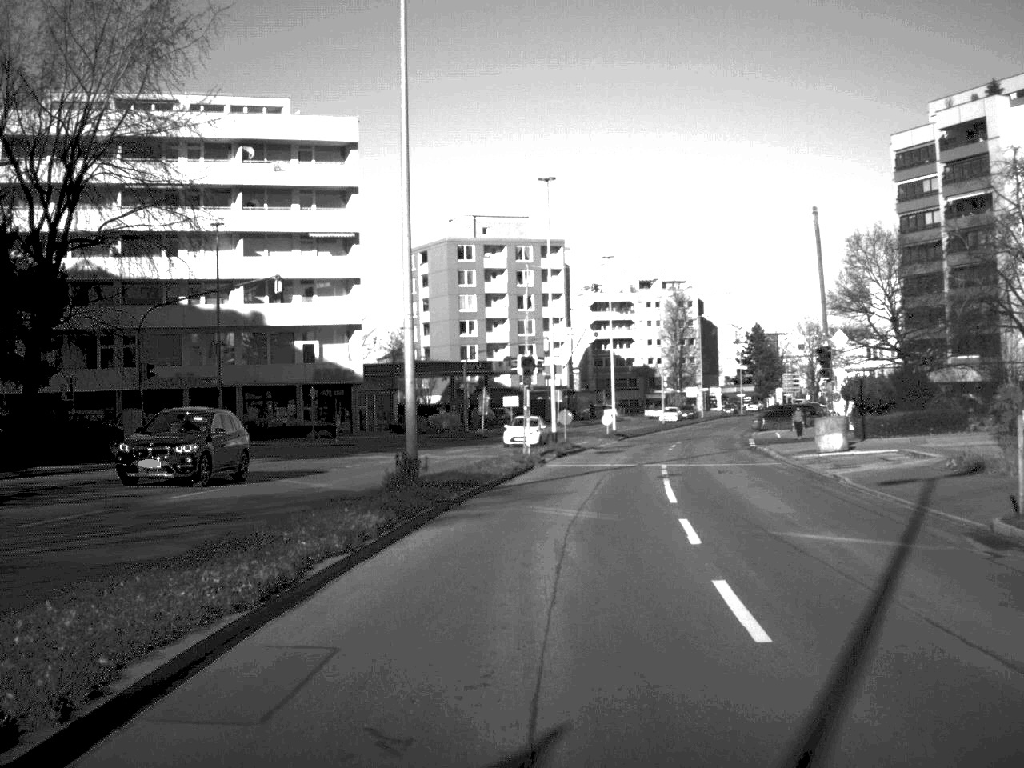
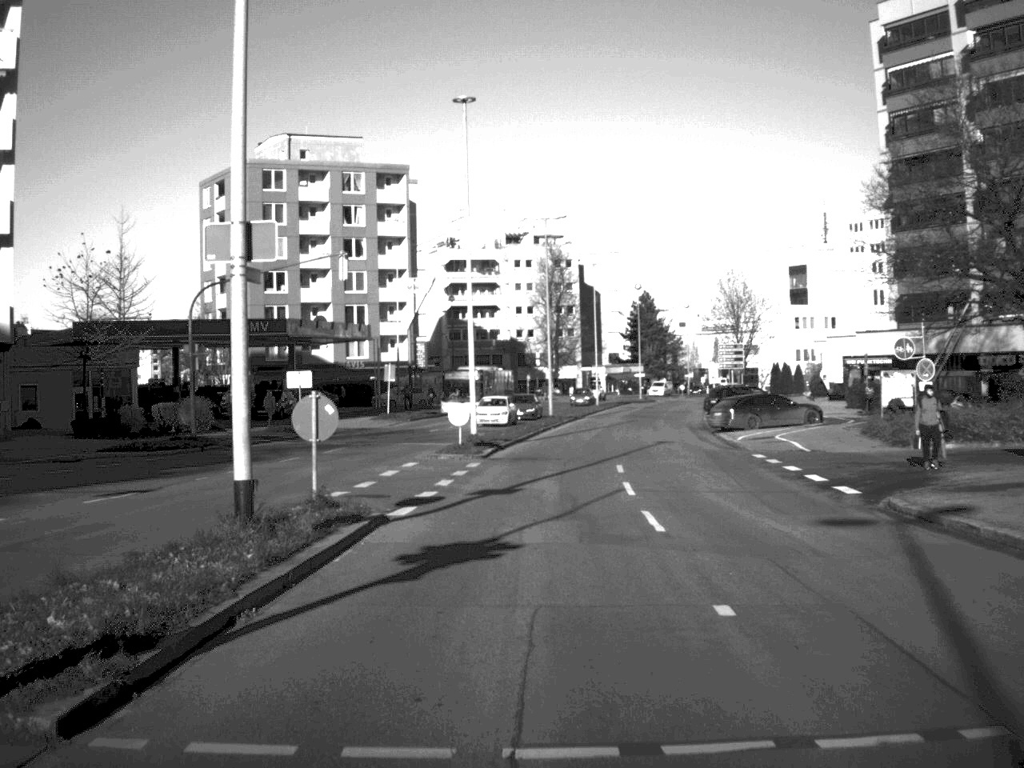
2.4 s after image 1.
(+2.3, +35.9) m; +6°
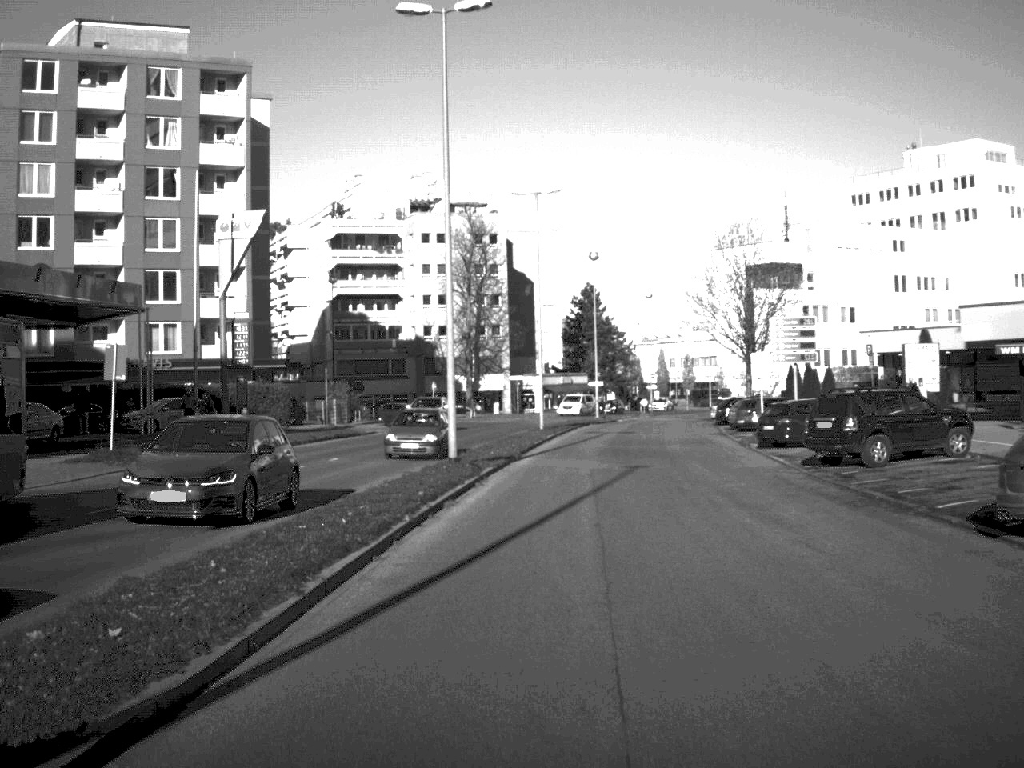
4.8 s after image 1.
(+1.0, +36.8) m; +3°
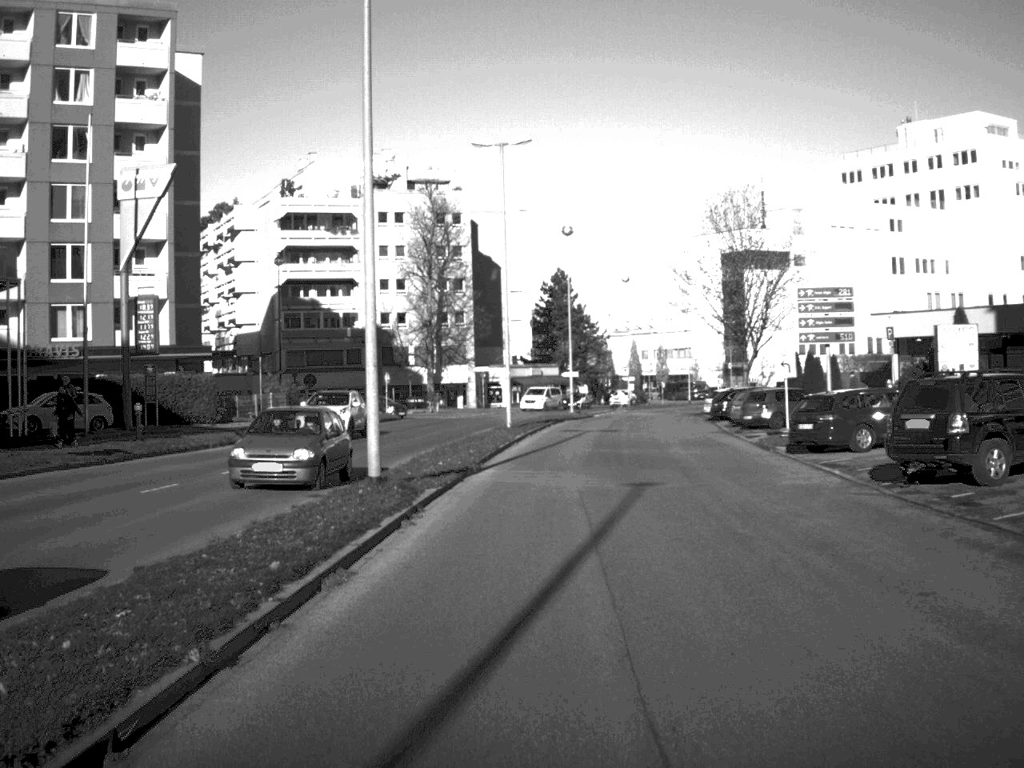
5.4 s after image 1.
(+0.1, +9.2) m; +1°
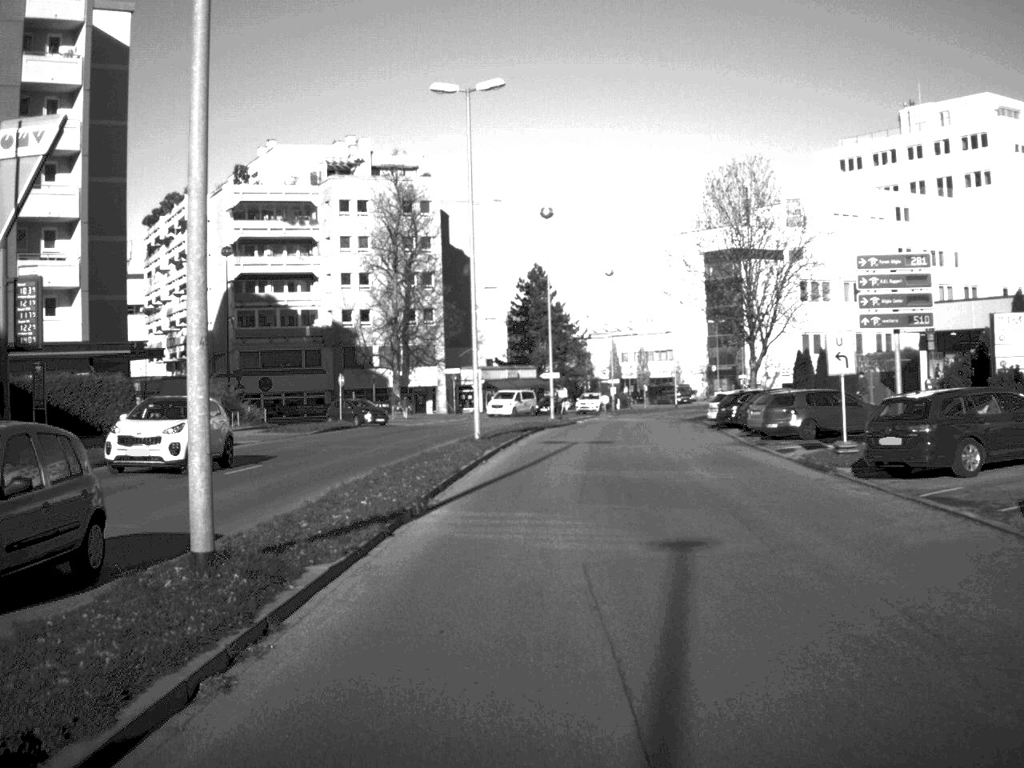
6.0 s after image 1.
(+0.1, +8.7) m; +1°
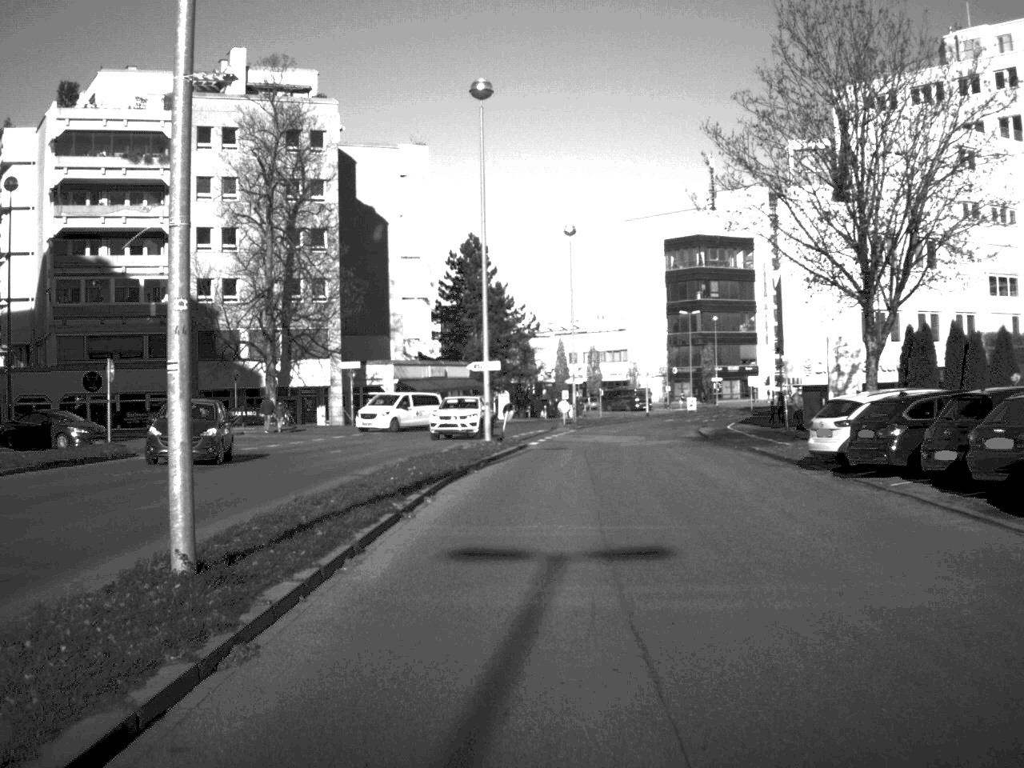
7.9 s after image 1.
(+0.6, +26.9) m; +3°
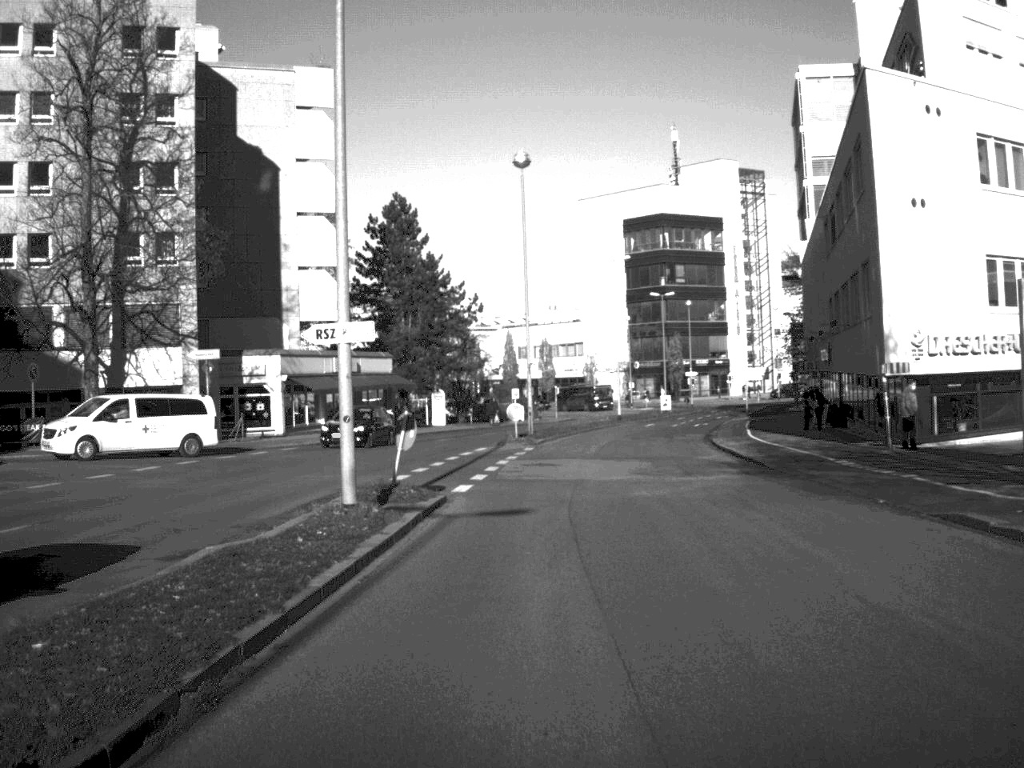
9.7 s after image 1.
(+0.4, +20.7) m; +2°
